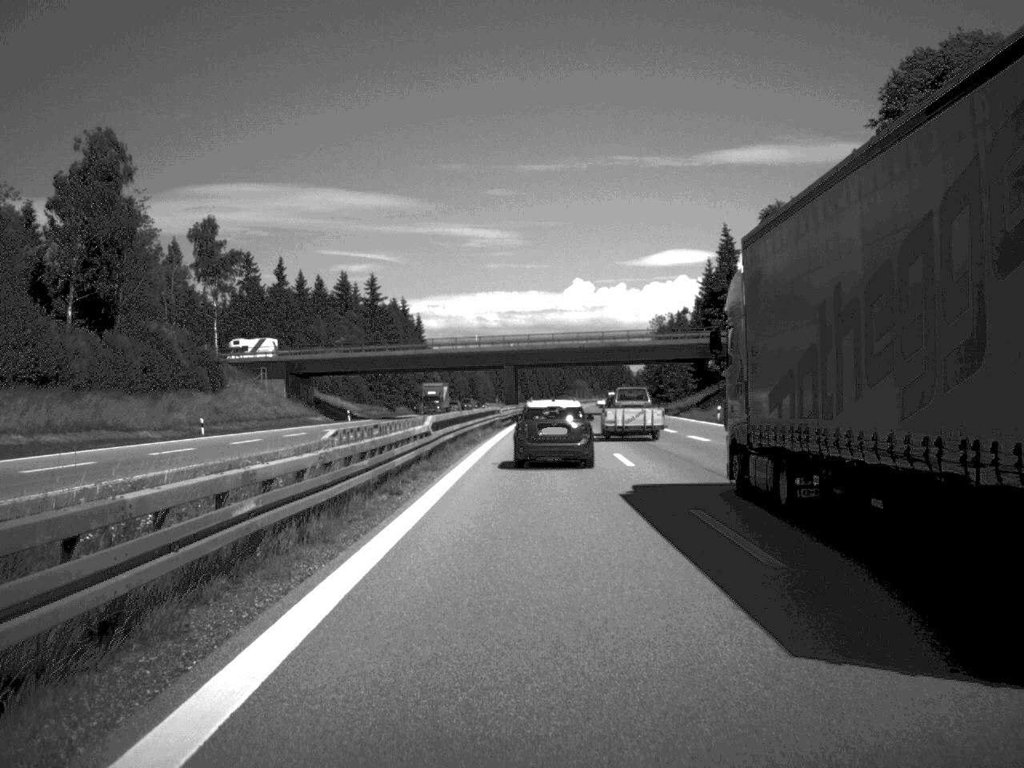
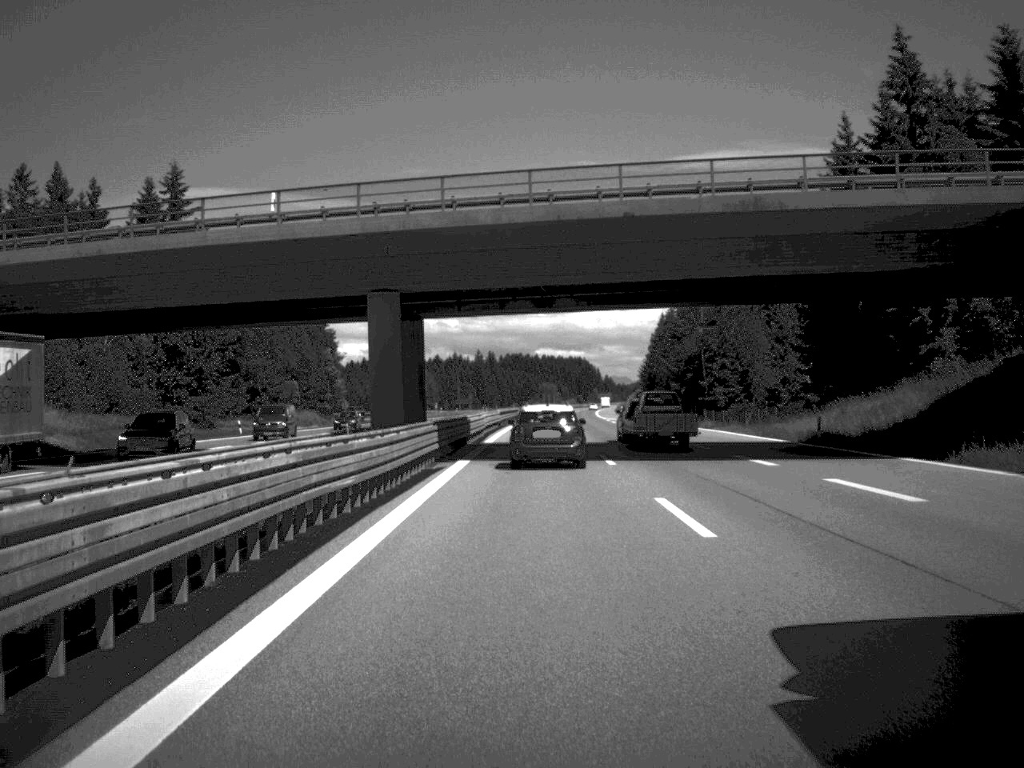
(+1.2, +85.8) m; +1°
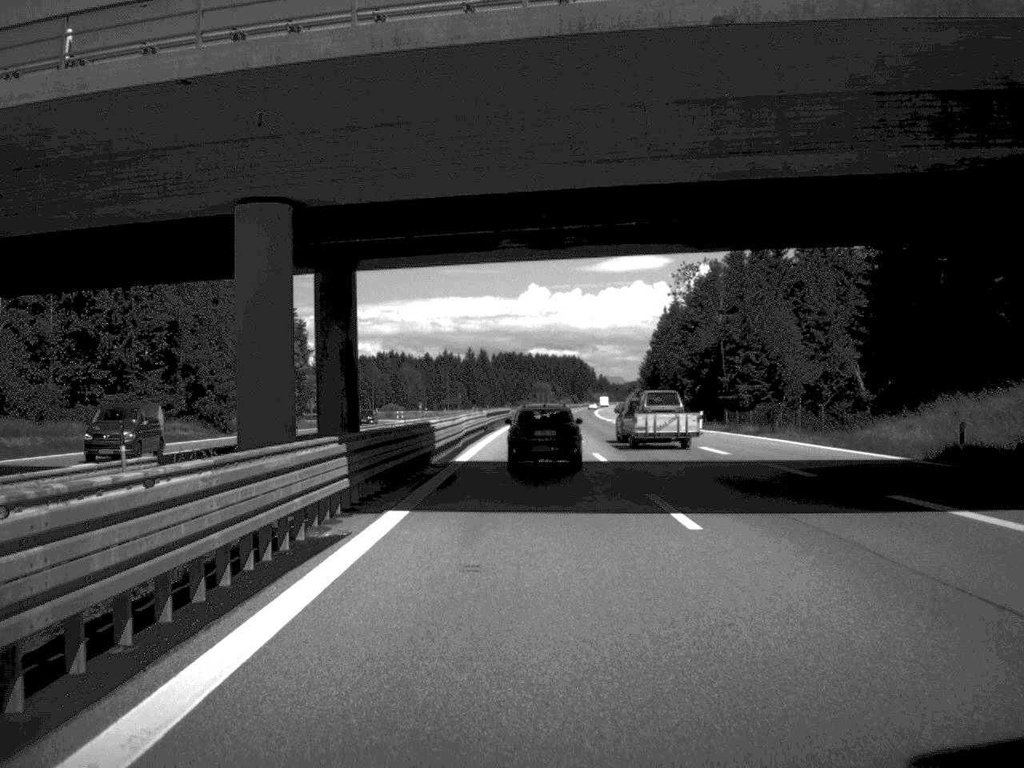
(0.0, +16.8) m; 0°
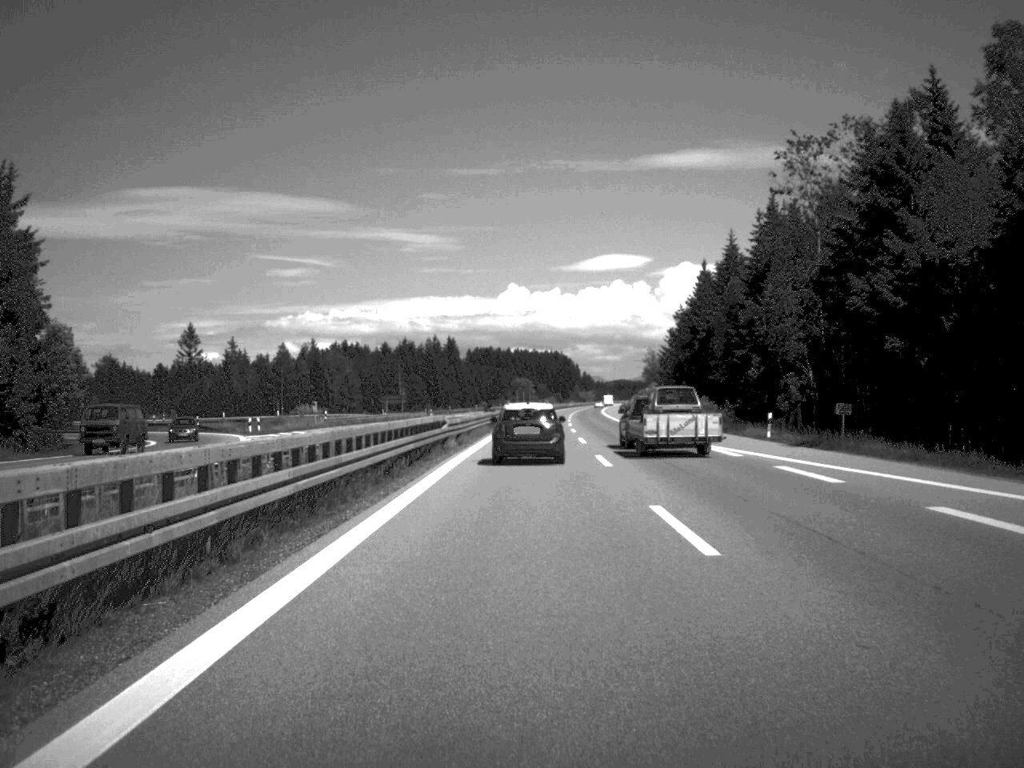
(+0.5, +73.6) m; +1°
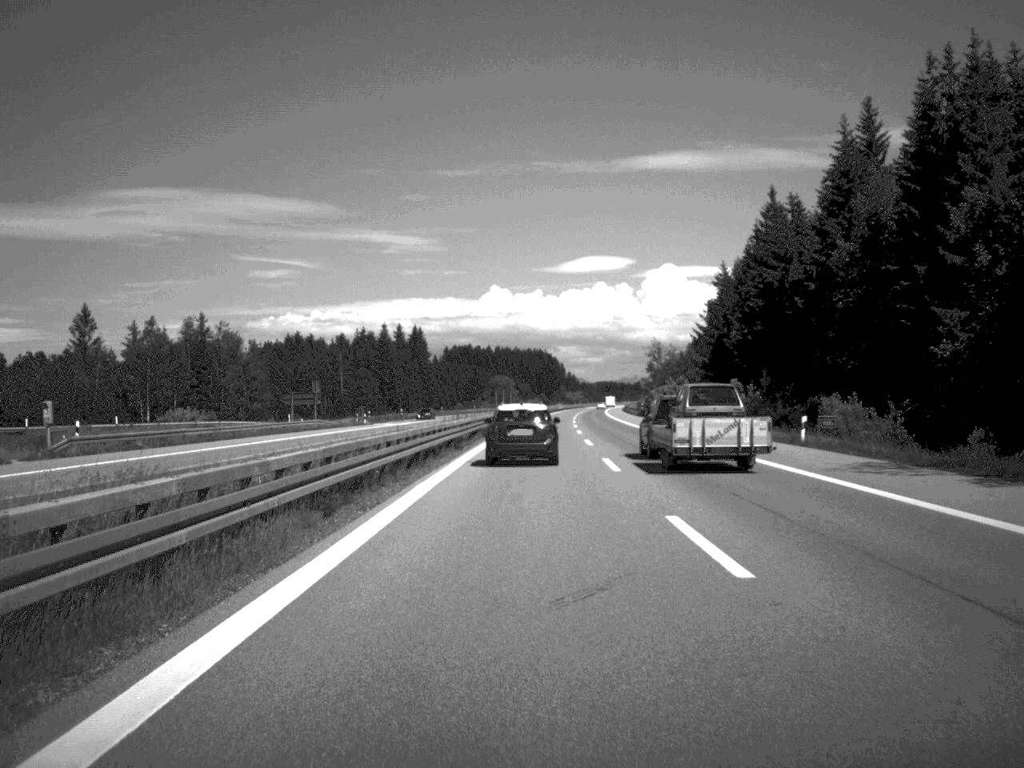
(+0.3, +54.9) m; +1°
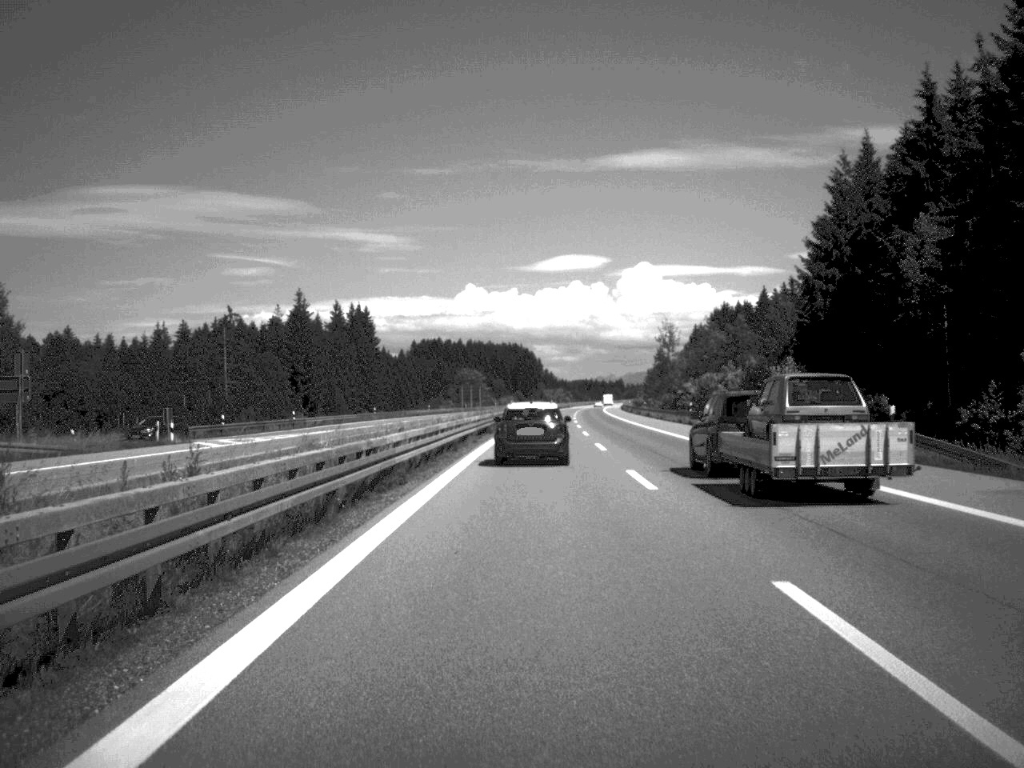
(+0.5, +59.6) m; +1°
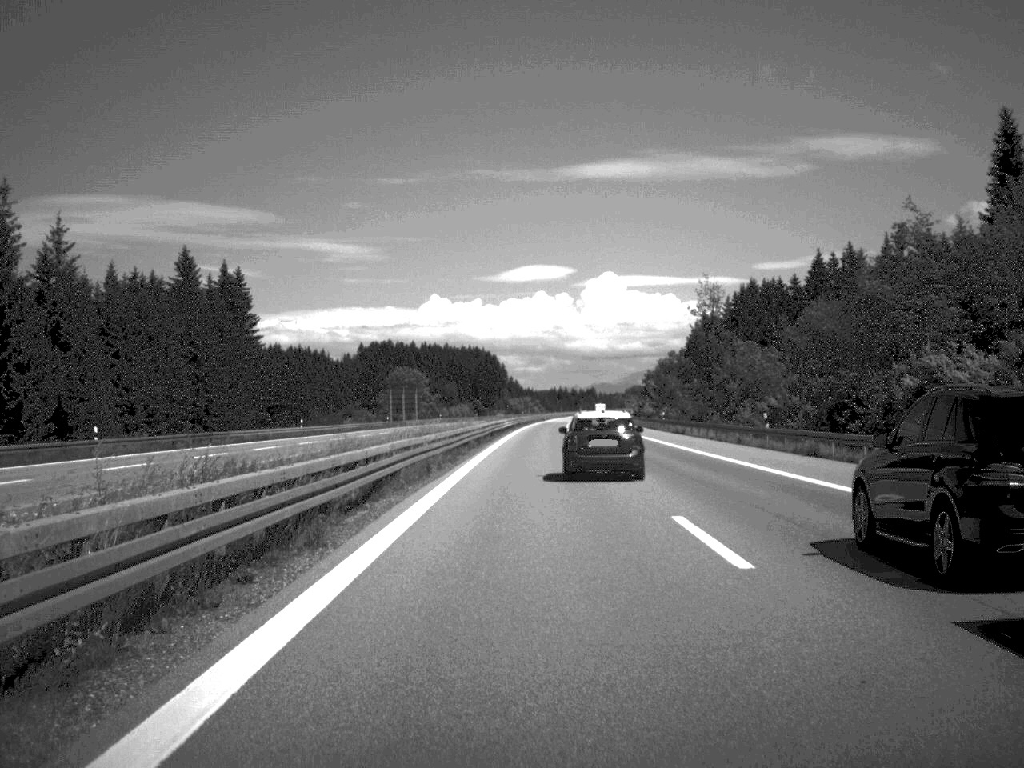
(+1.0, +80.9) m; +1°
